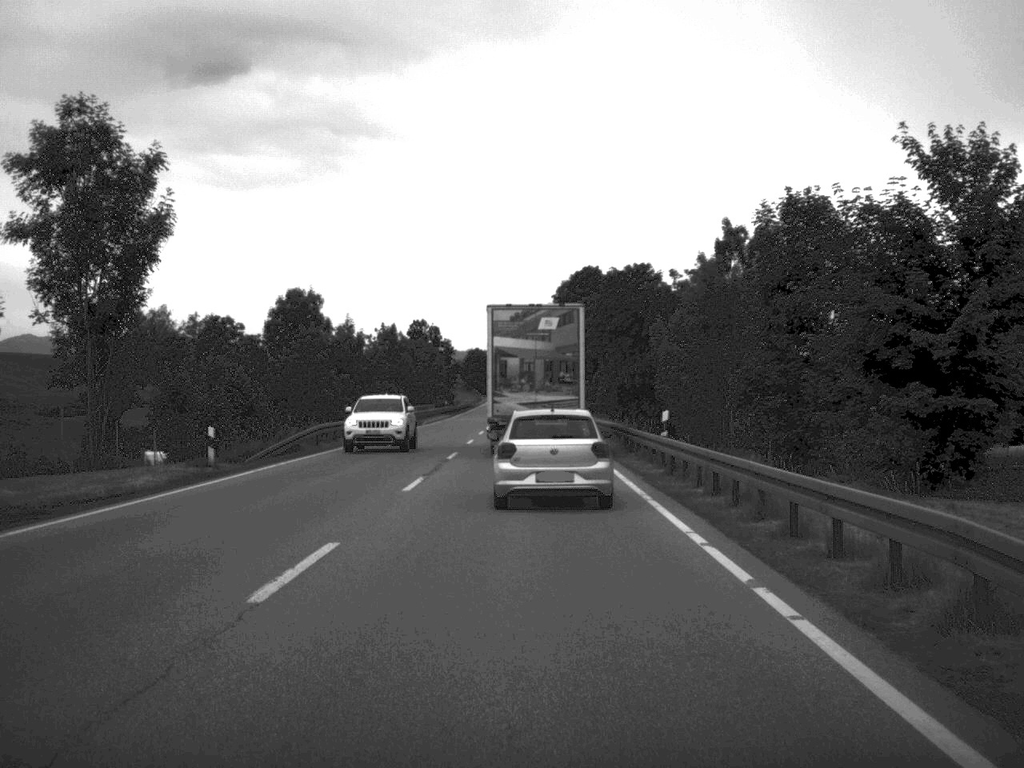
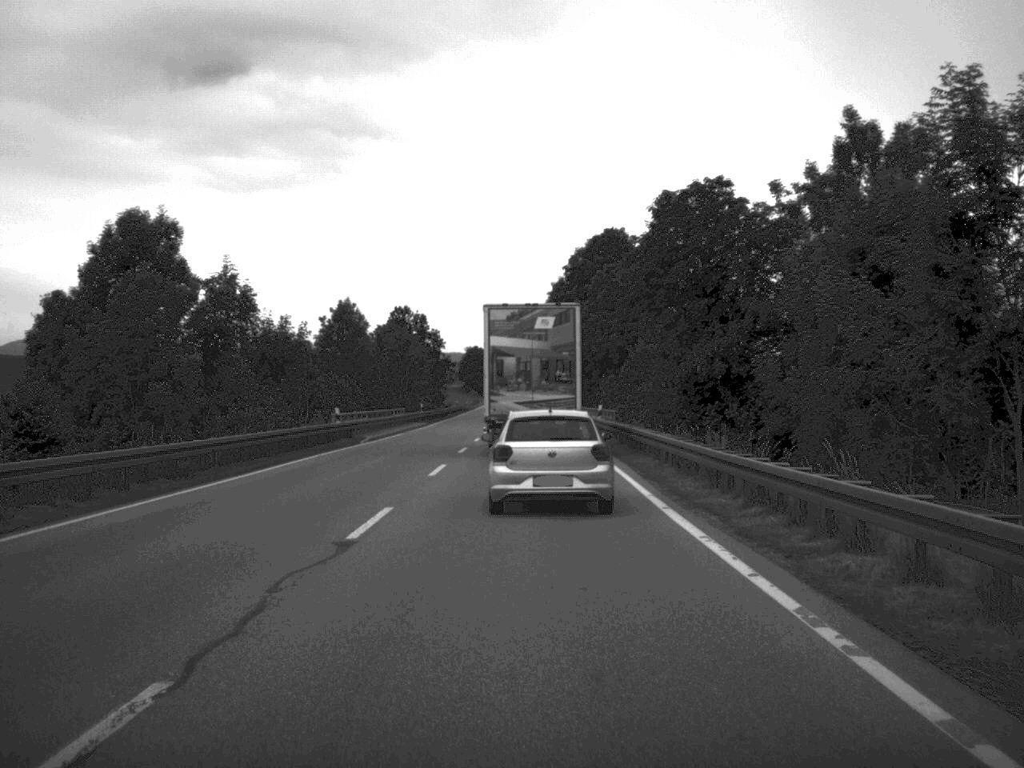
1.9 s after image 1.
(-0.1, +31.0) m; 0°
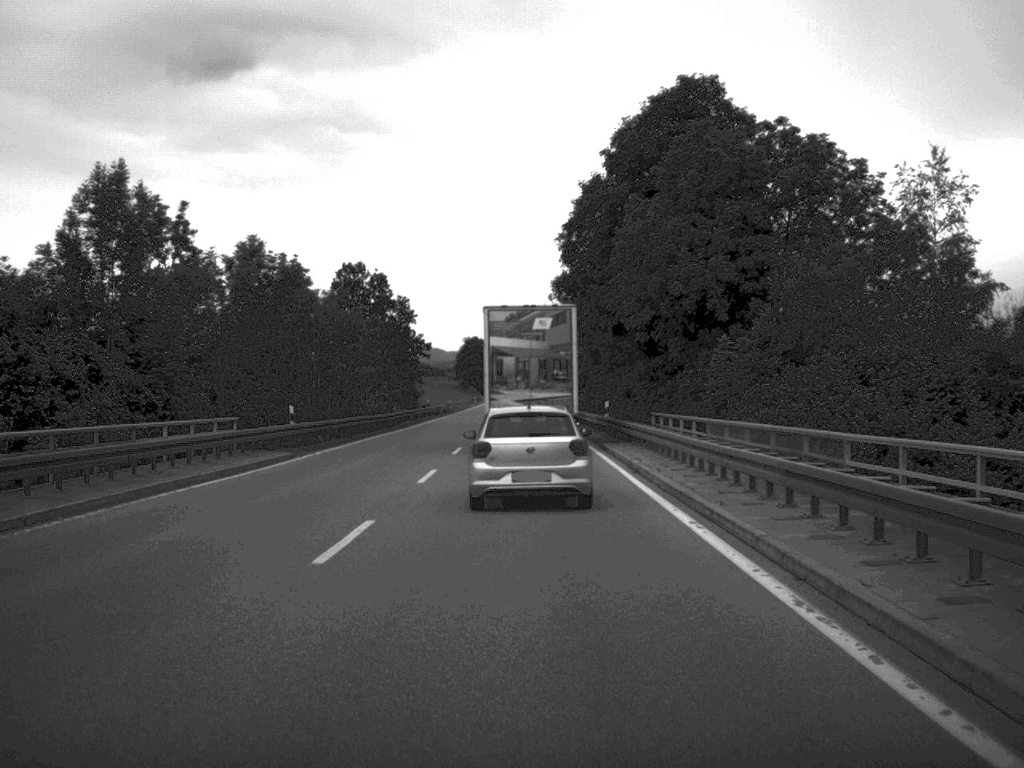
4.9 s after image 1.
(0.0, +49.5) m; -1°
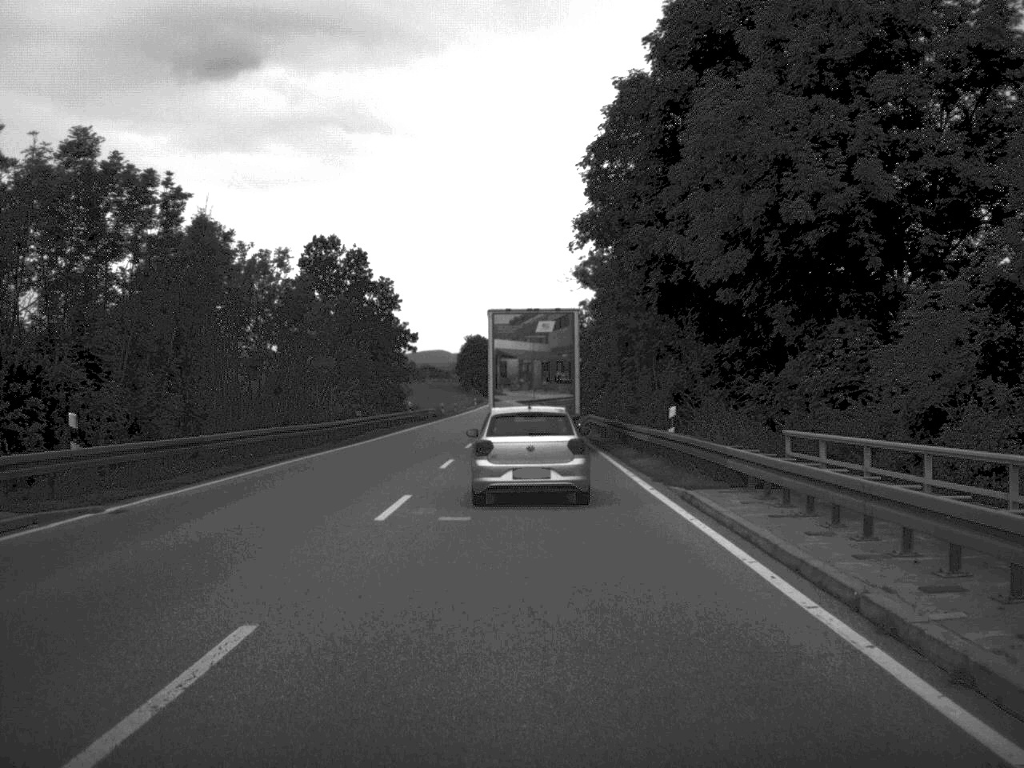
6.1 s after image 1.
(0.0, +19.1) m; 0°
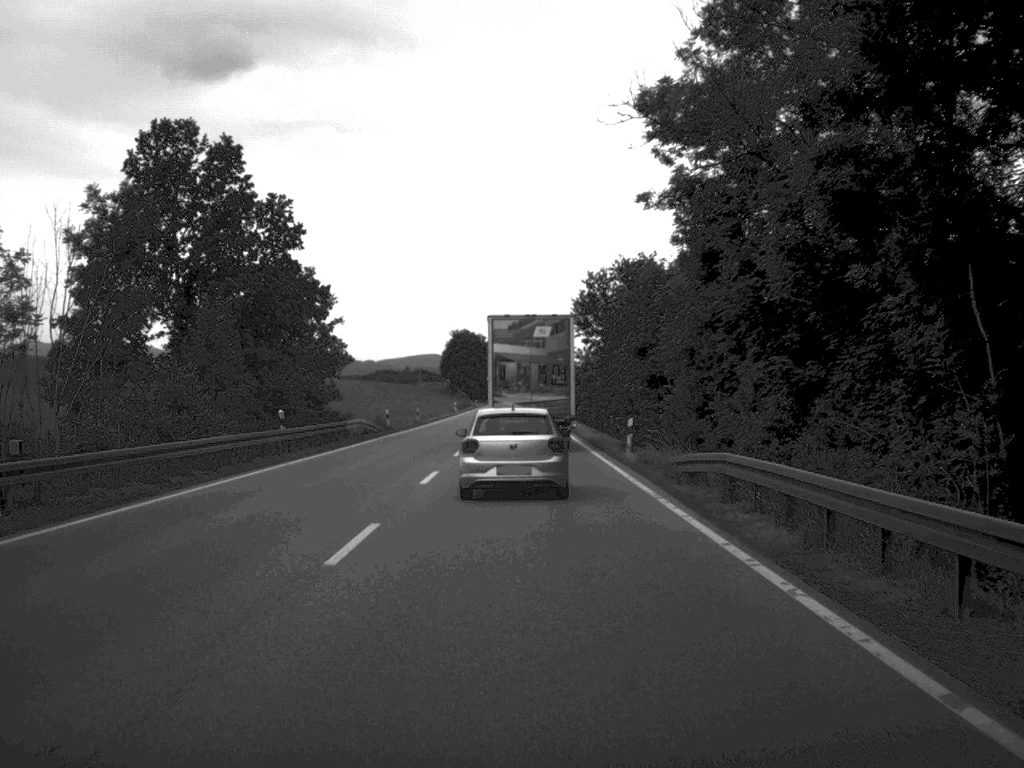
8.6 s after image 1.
(-0.1, +39.8) m; 0°
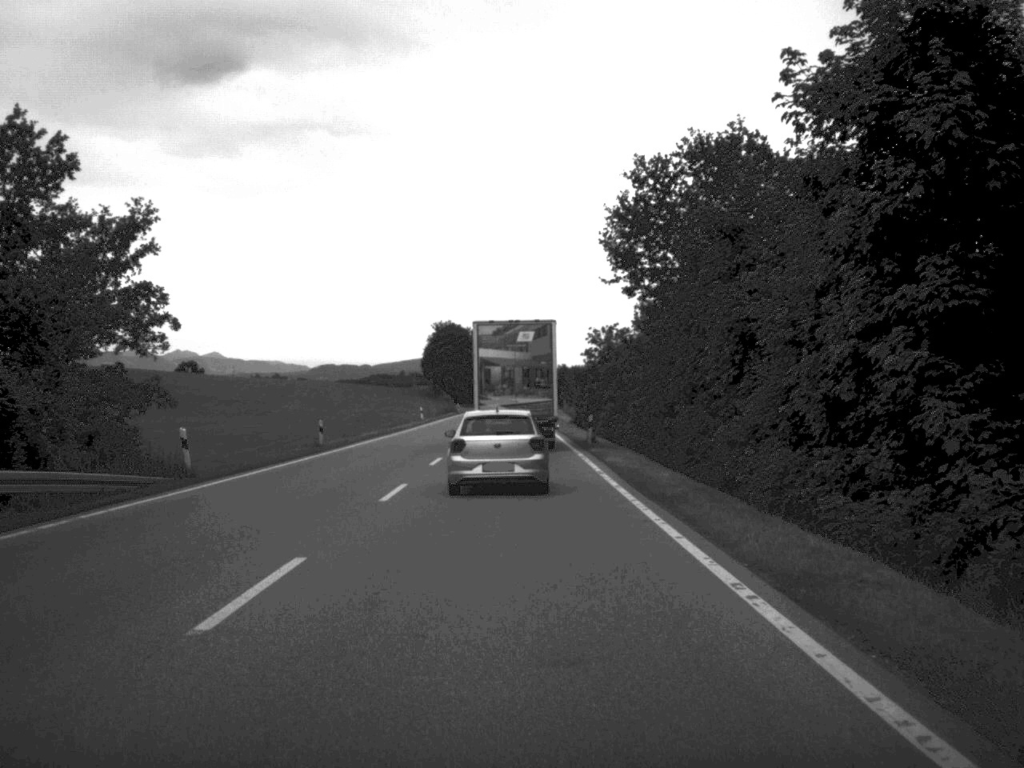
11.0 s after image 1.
(+0.1, +38.7) m; 0°
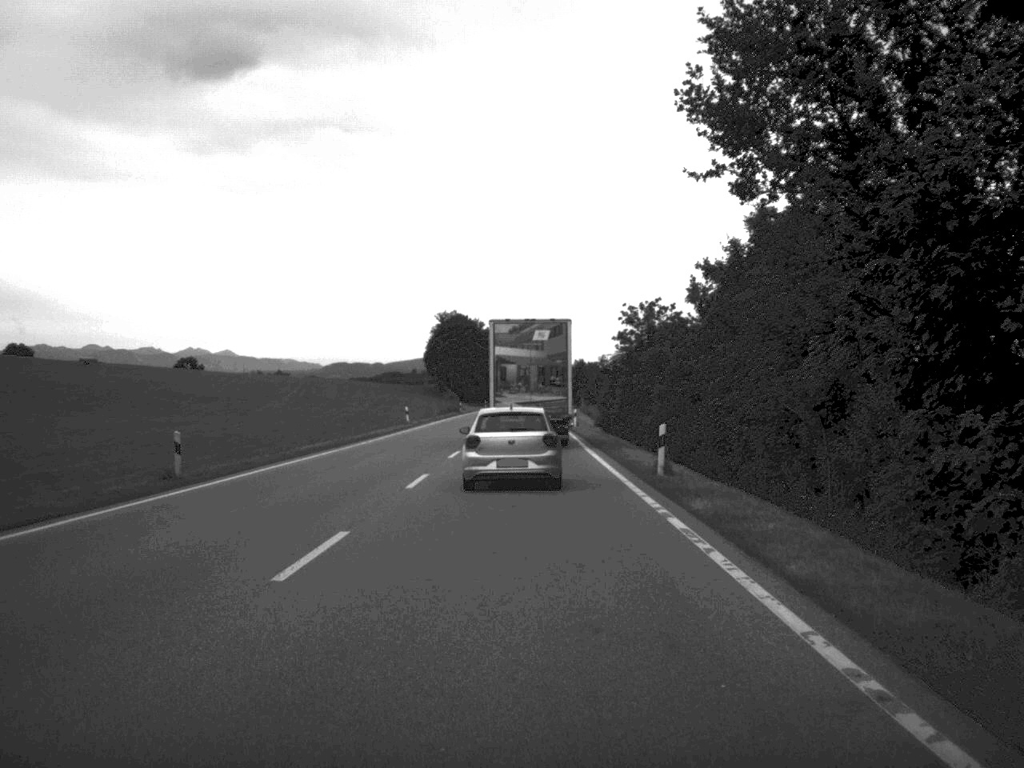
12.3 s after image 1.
(-0.1, +21.0) m; -1°
